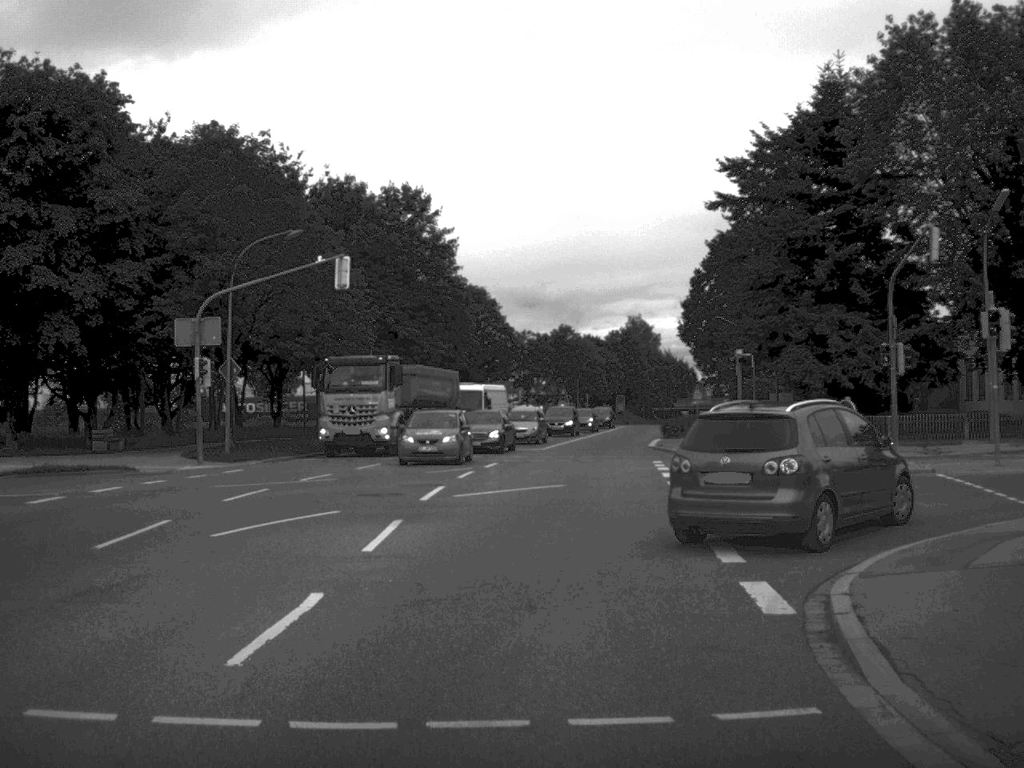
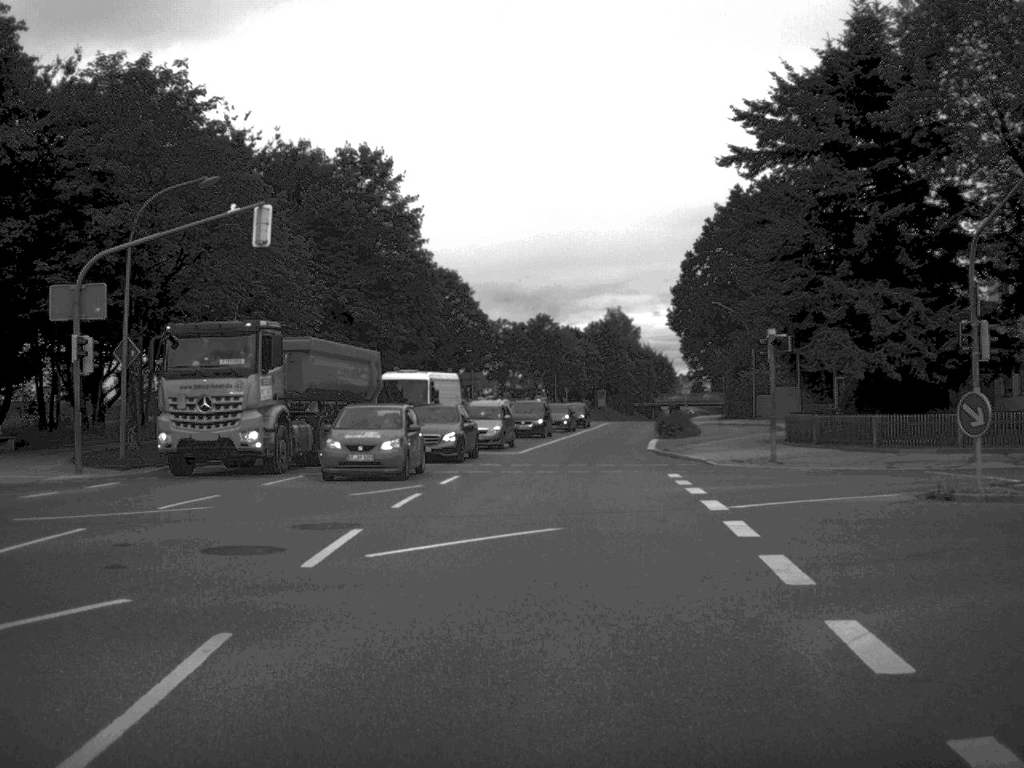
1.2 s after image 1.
(0.0, +8.7) m; +1°
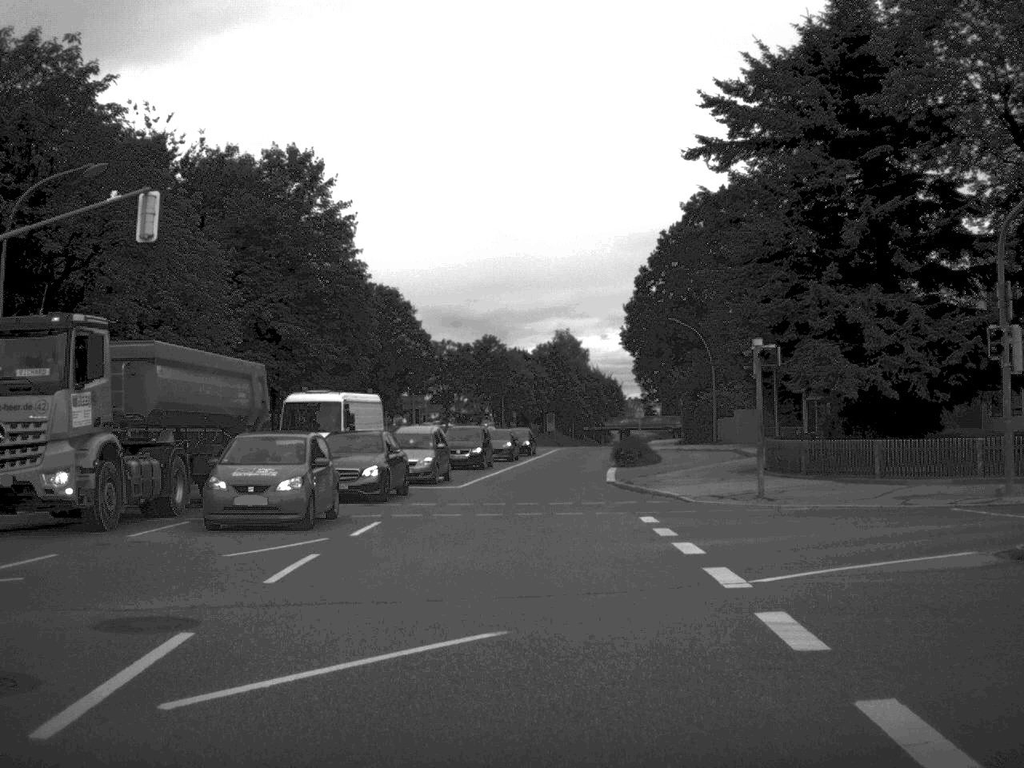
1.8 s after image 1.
(+0.1, +5.0) m; +2°
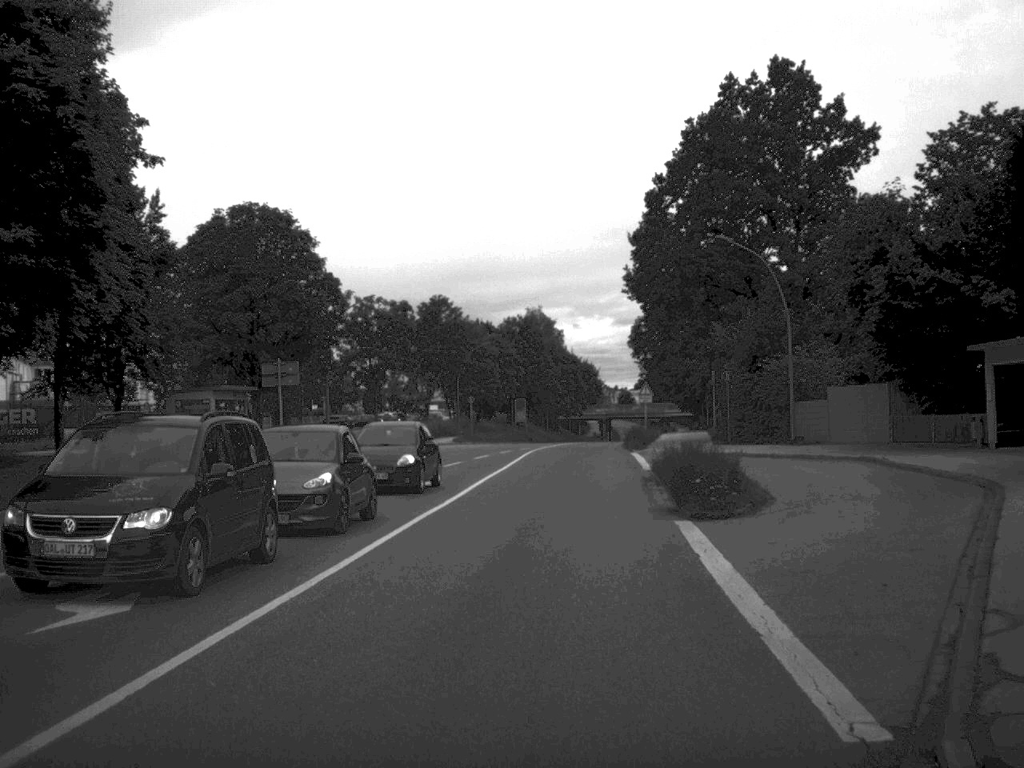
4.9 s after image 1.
(+0.5, +29.6) m; +1°
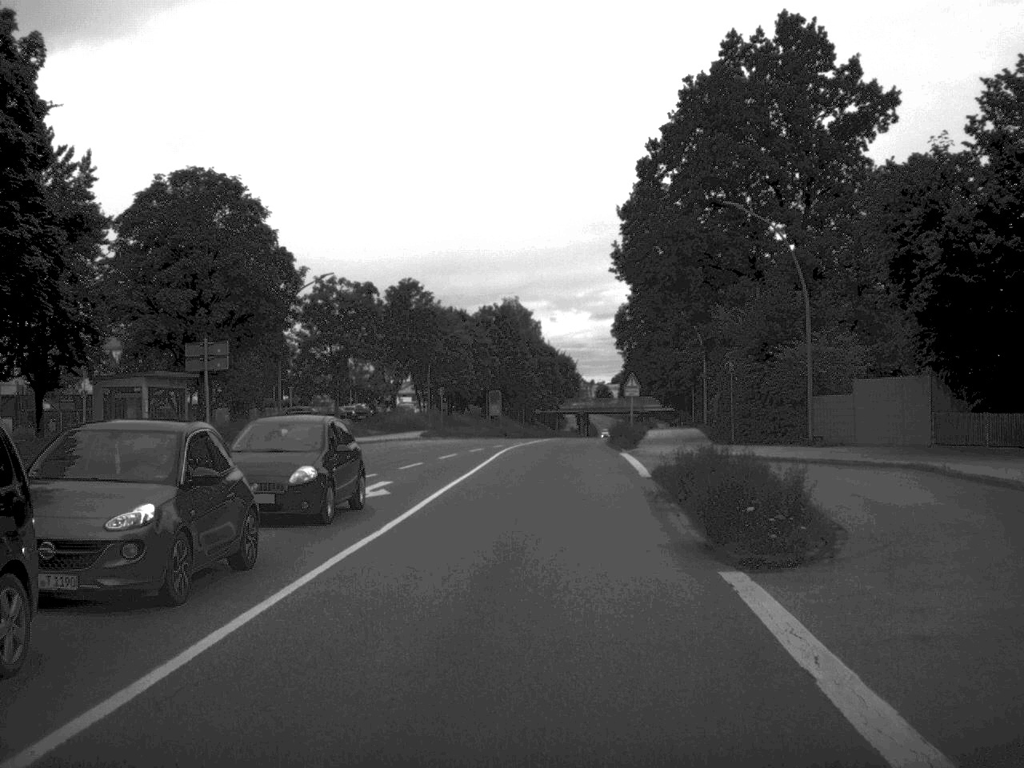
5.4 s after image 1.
(+0.1, +6.4) m; +1°
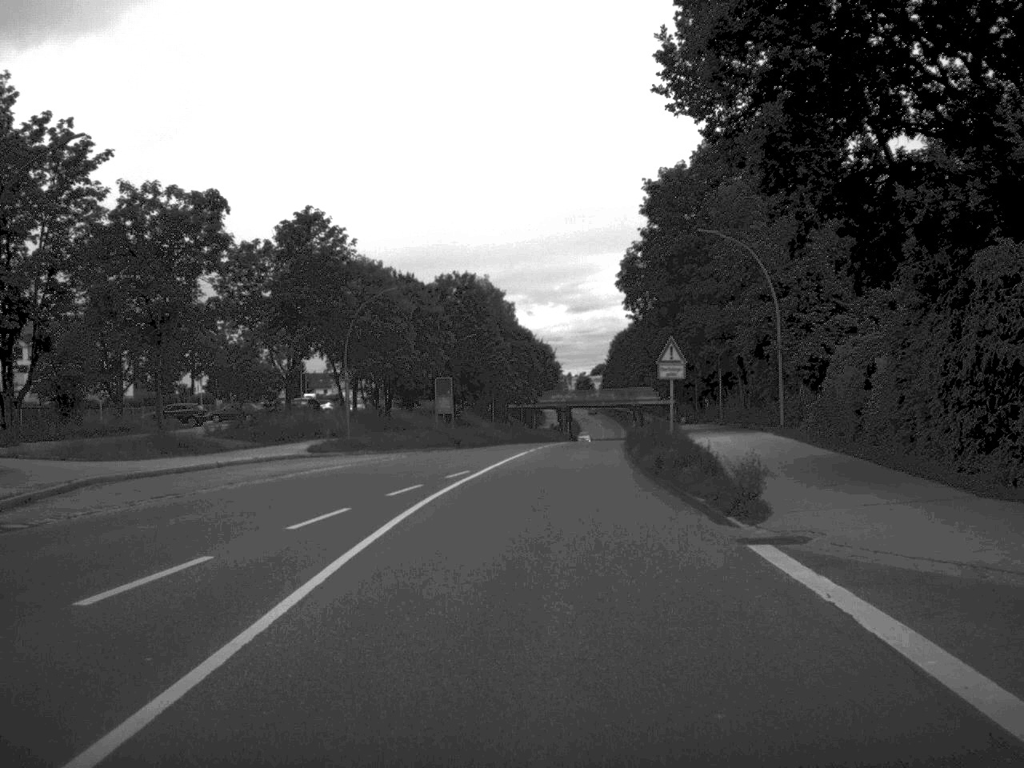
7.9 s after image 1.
(+0.5, +29.3) m; +1°
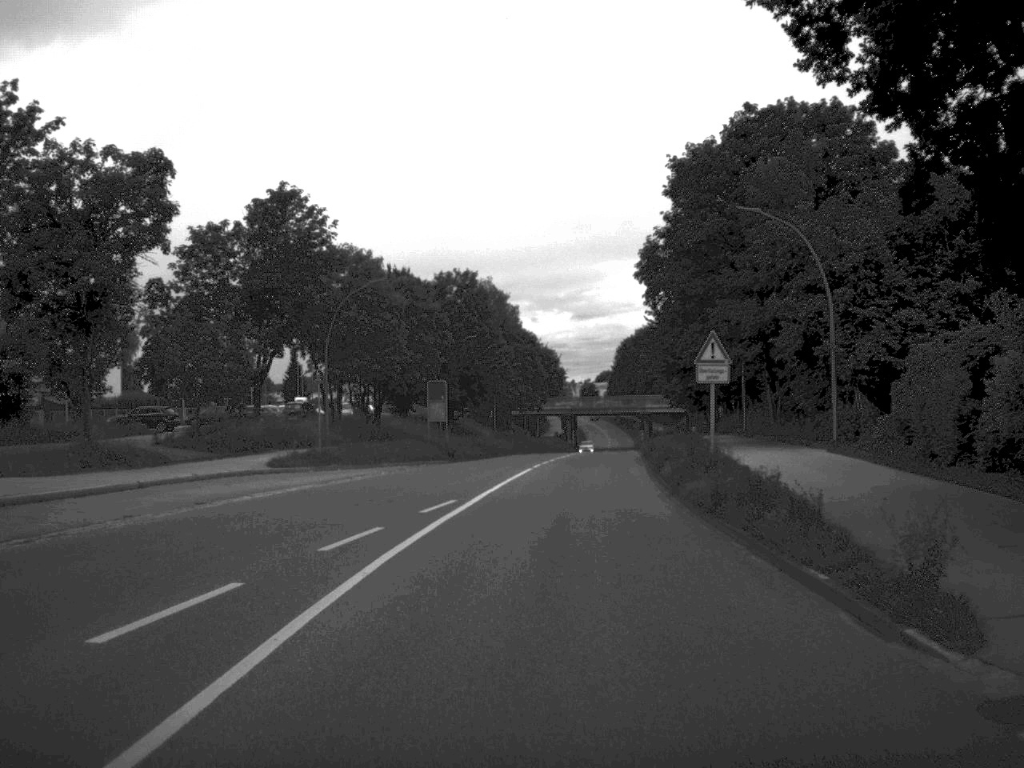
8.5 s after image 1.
(0.0, +7.3) m; 0°
